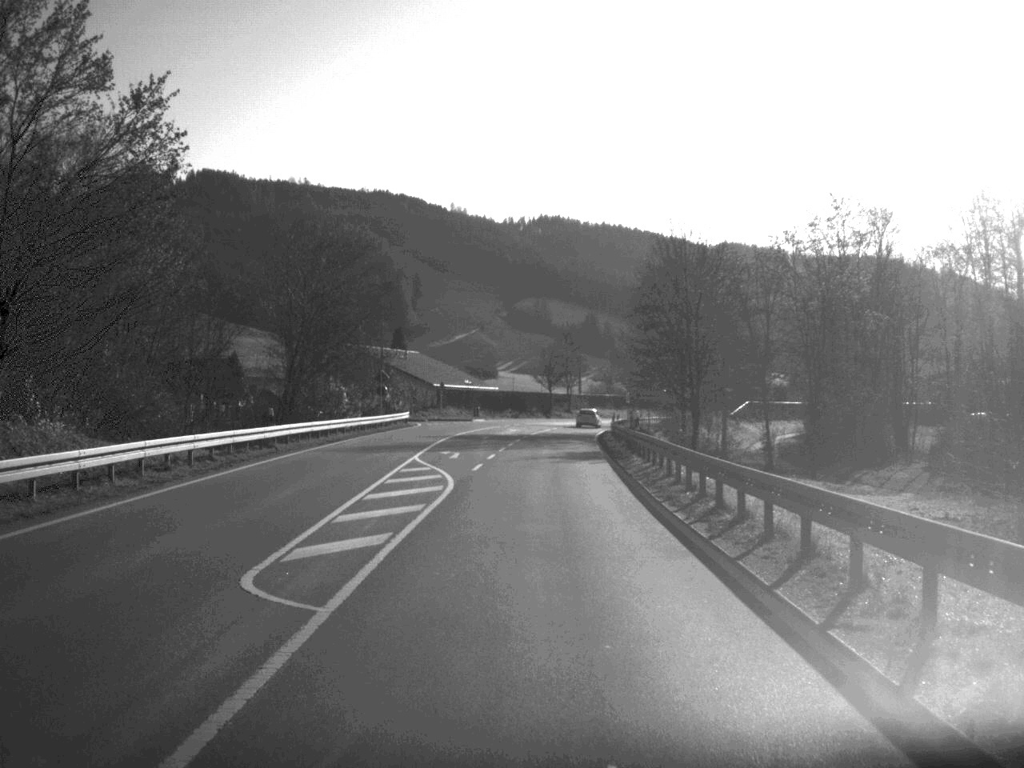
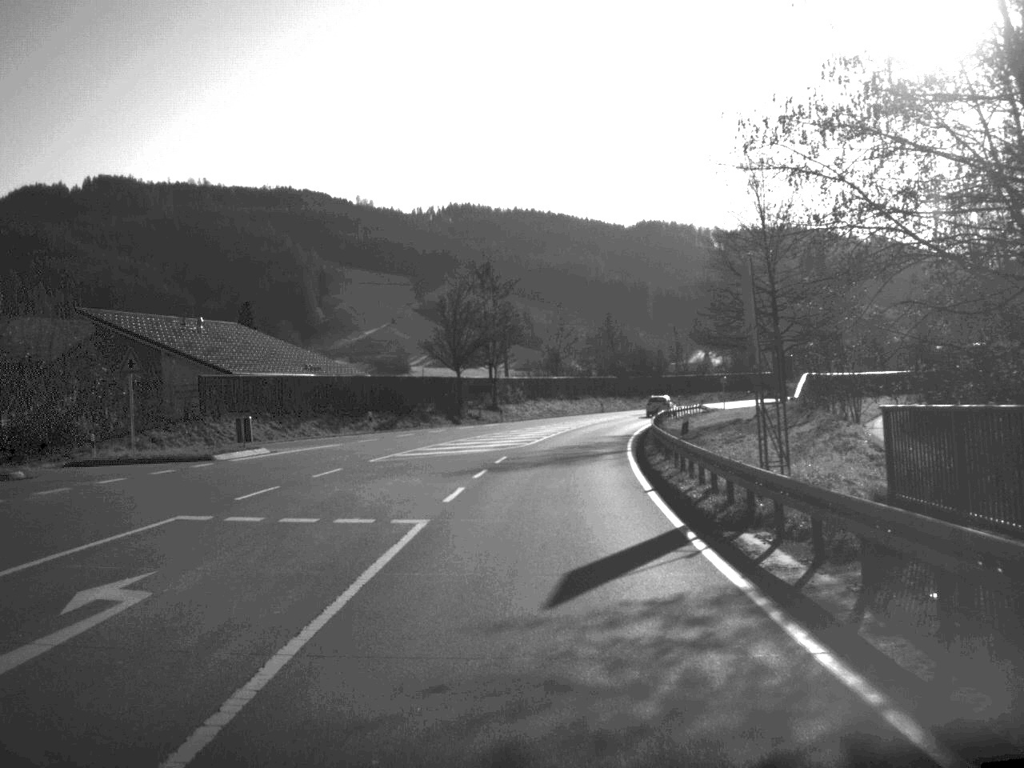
(+1.9, +67.8) m; +4°
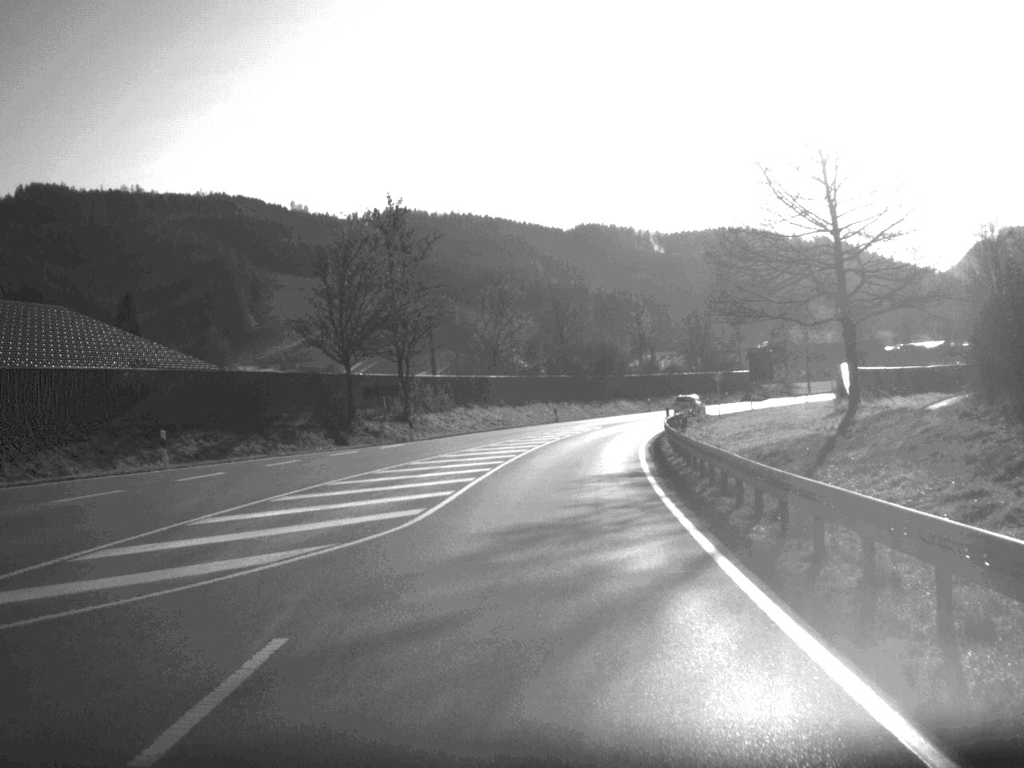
(+0.6, +26.4) m; +3°
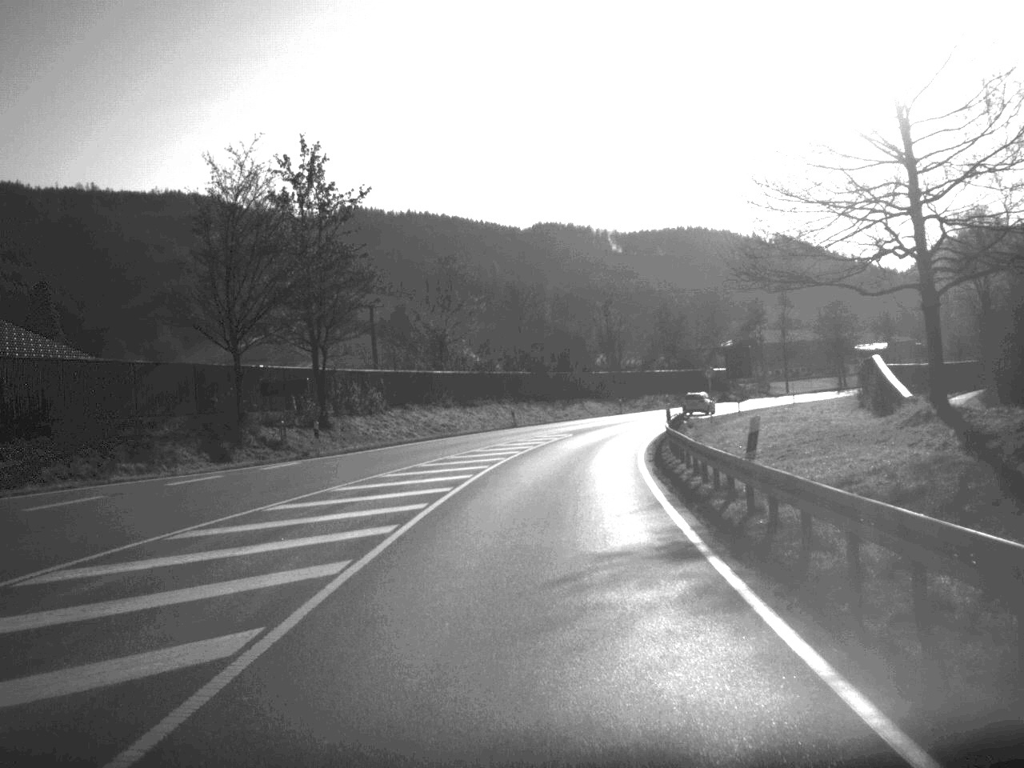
(+0.2, +13.5) m; +2°
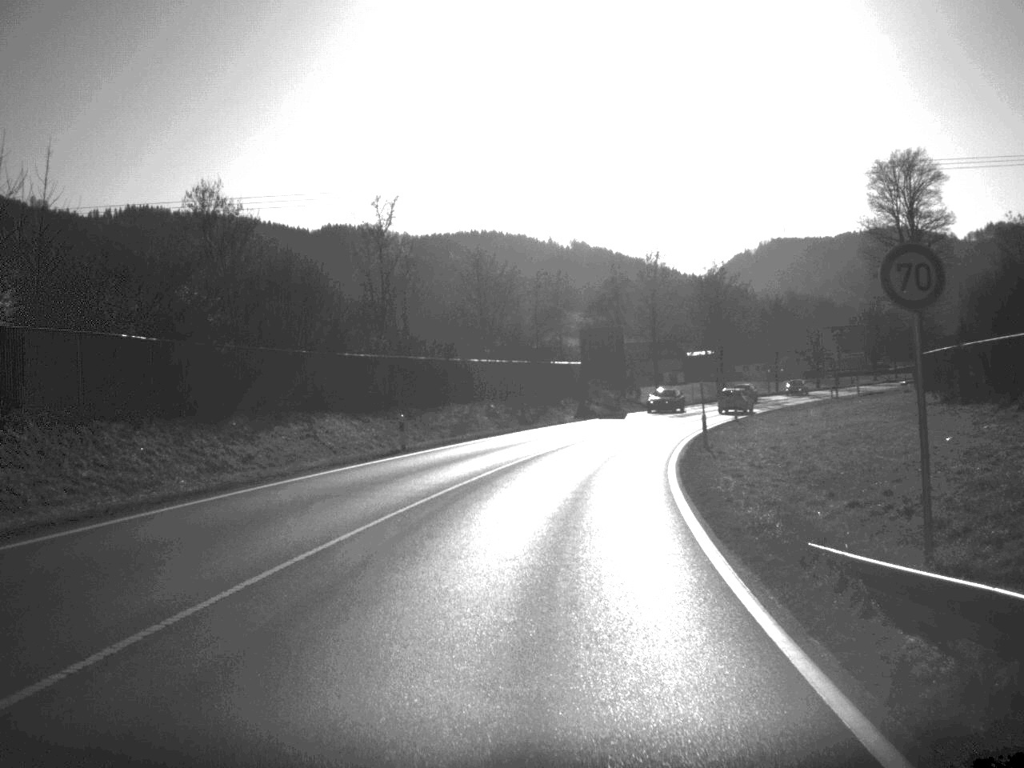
(+4.0, +54.3) m; +9°
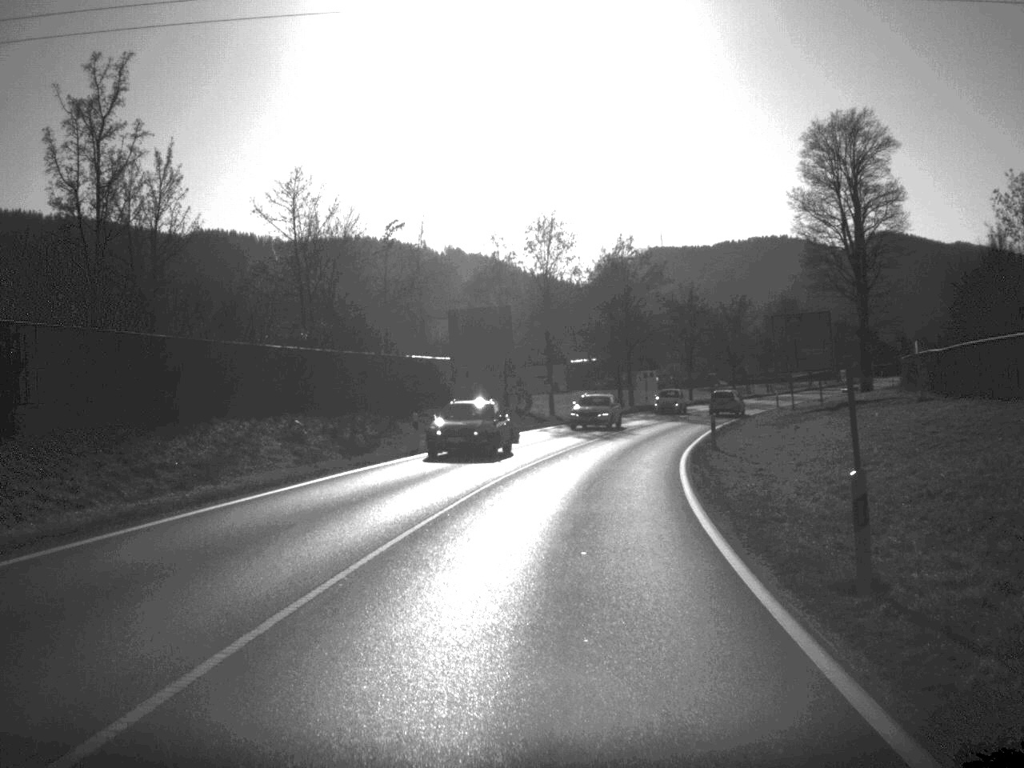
(+1.2, +25.3) m; +6°
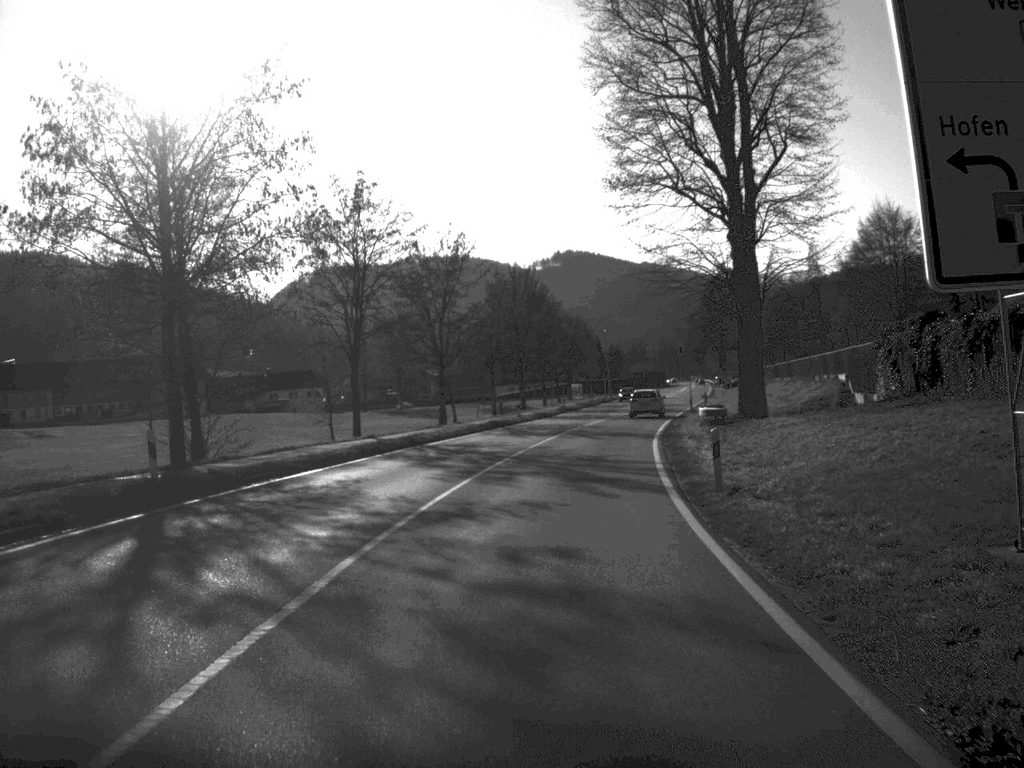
(+8.7, +65.3) m; +14°
